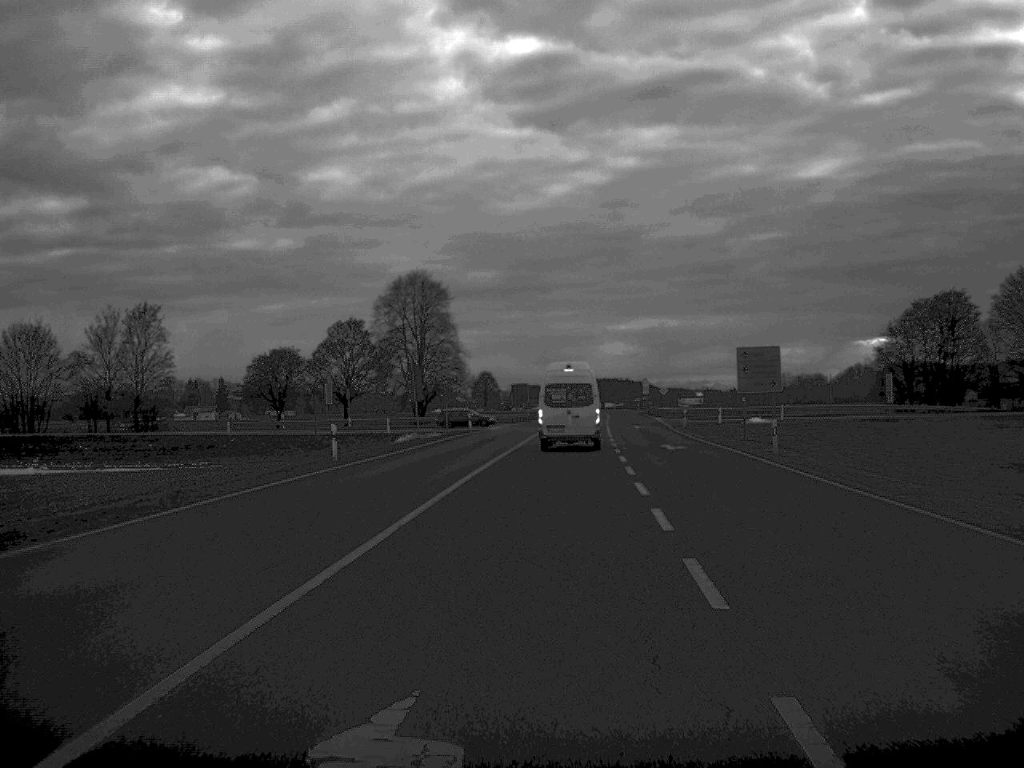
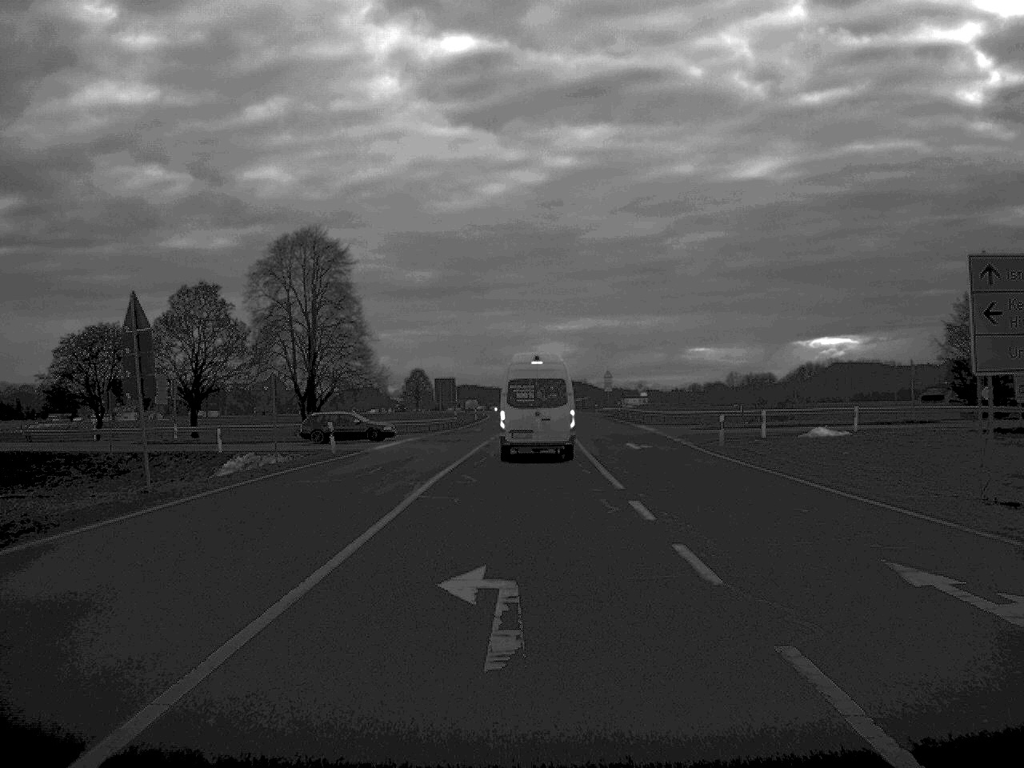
(+0.9, +34.5) m; +3°
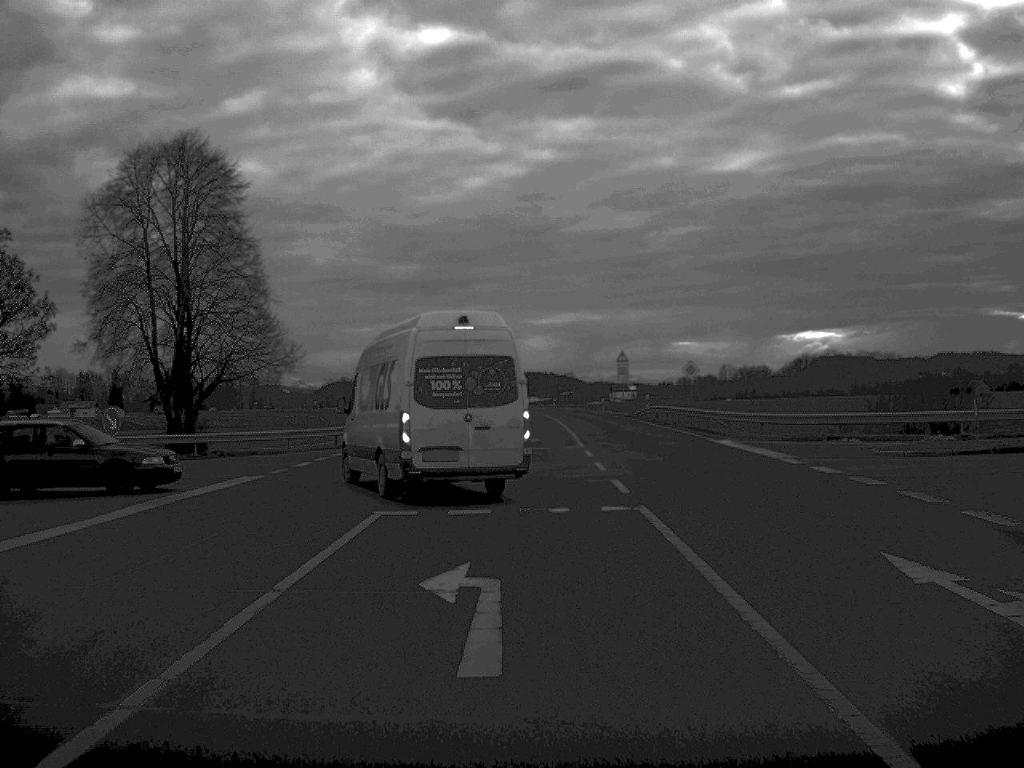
(+0.2, +34.9) m; +1°
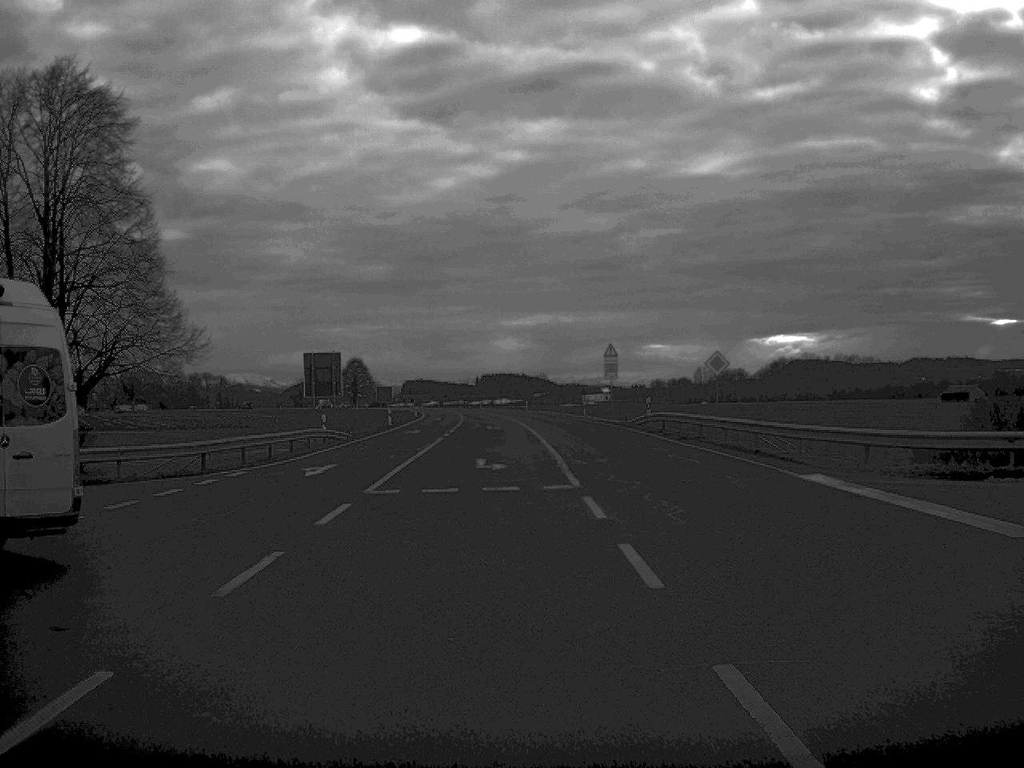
(+0.2, +15.5) m; +1°
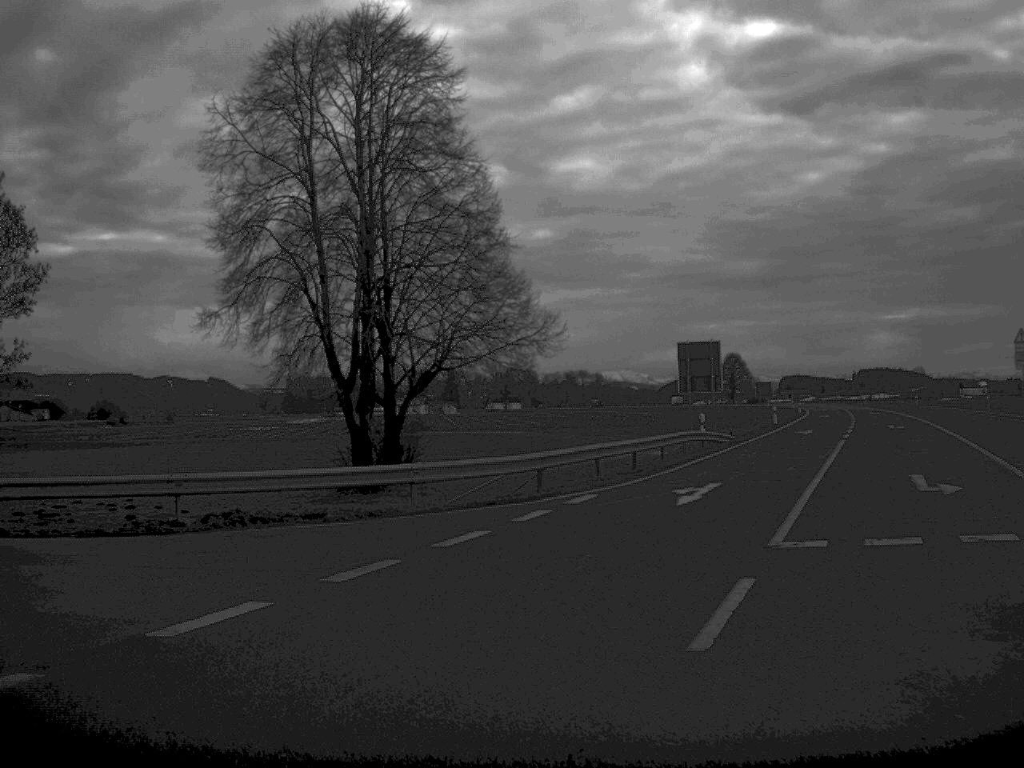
(-0.9, +8.2) m; -18°
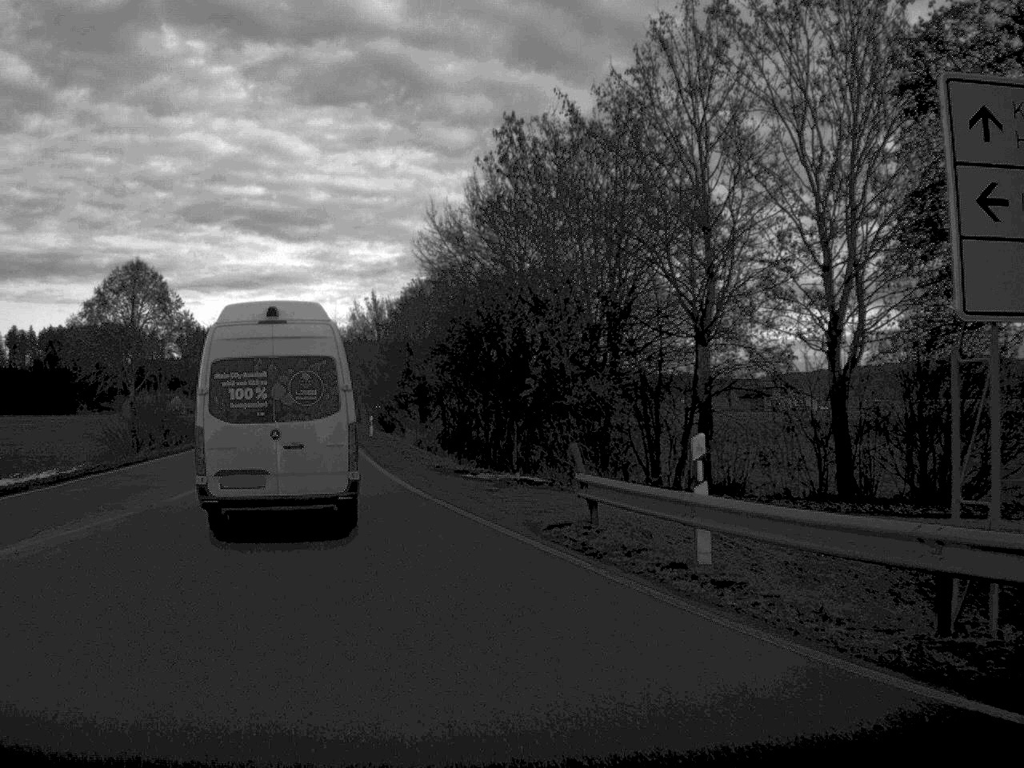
(-8.8, +11.9) m; -68°
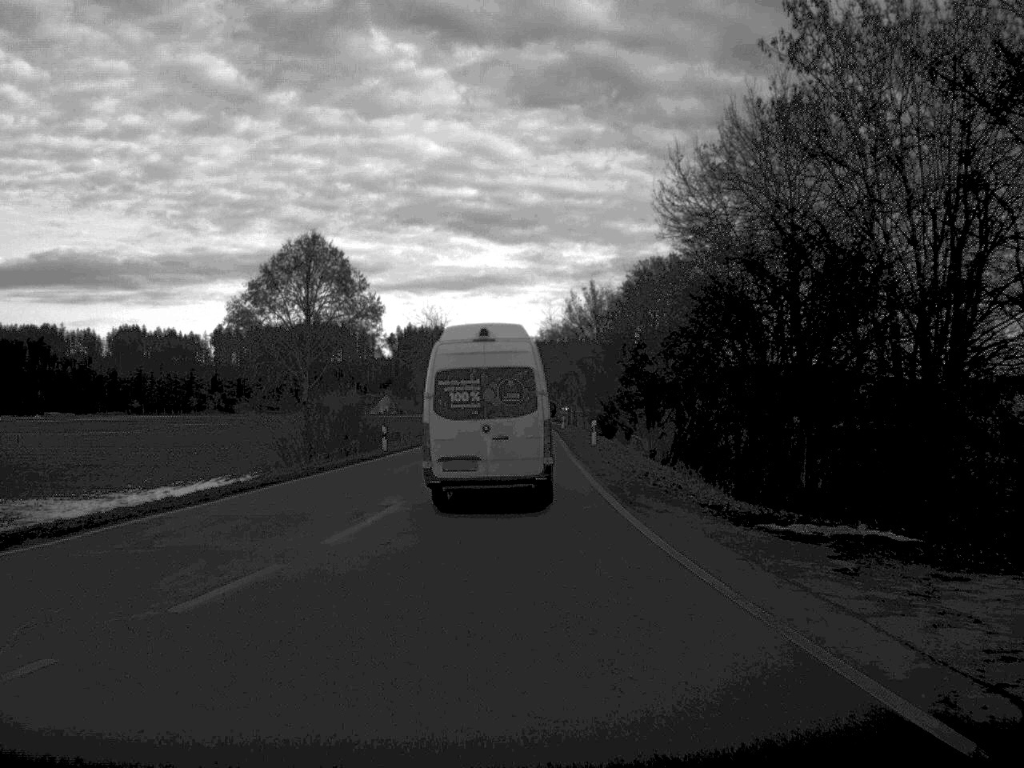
(-1.4, +12.0) m; -9°
